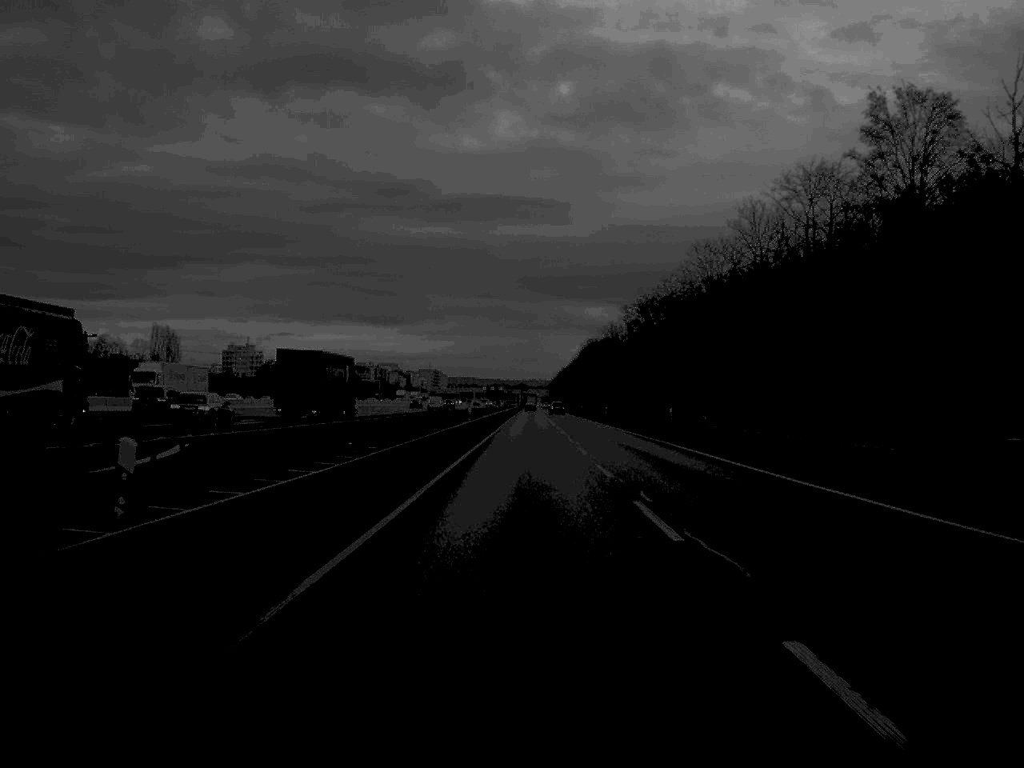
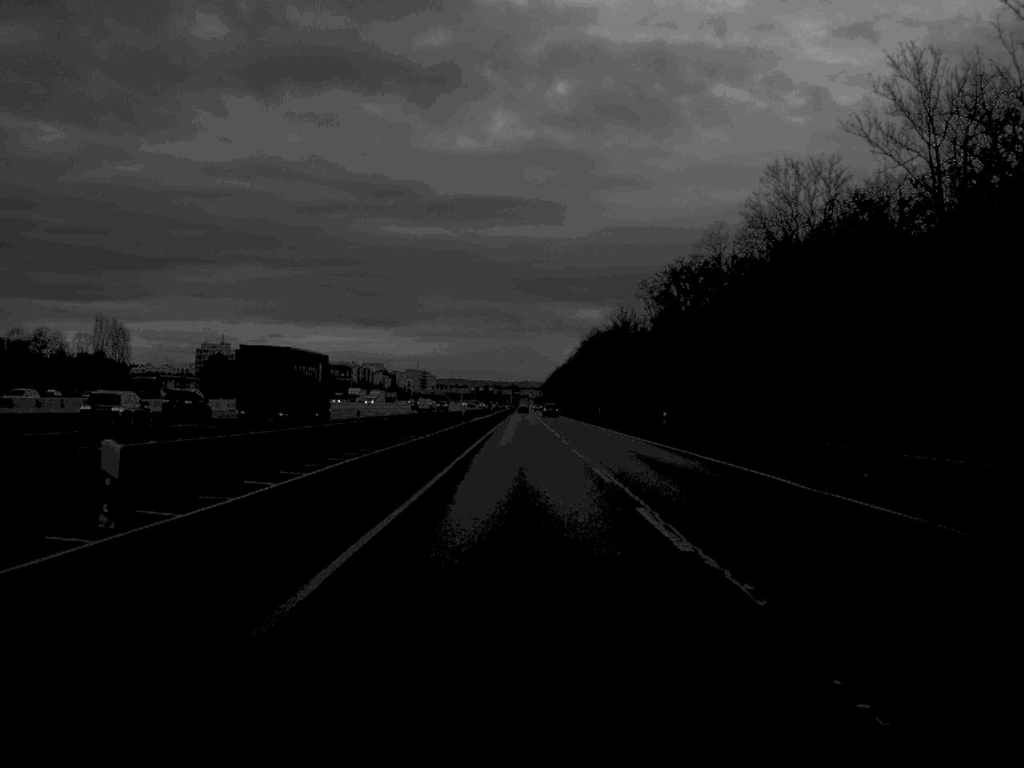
(+0.1, +48.4) m; 0°
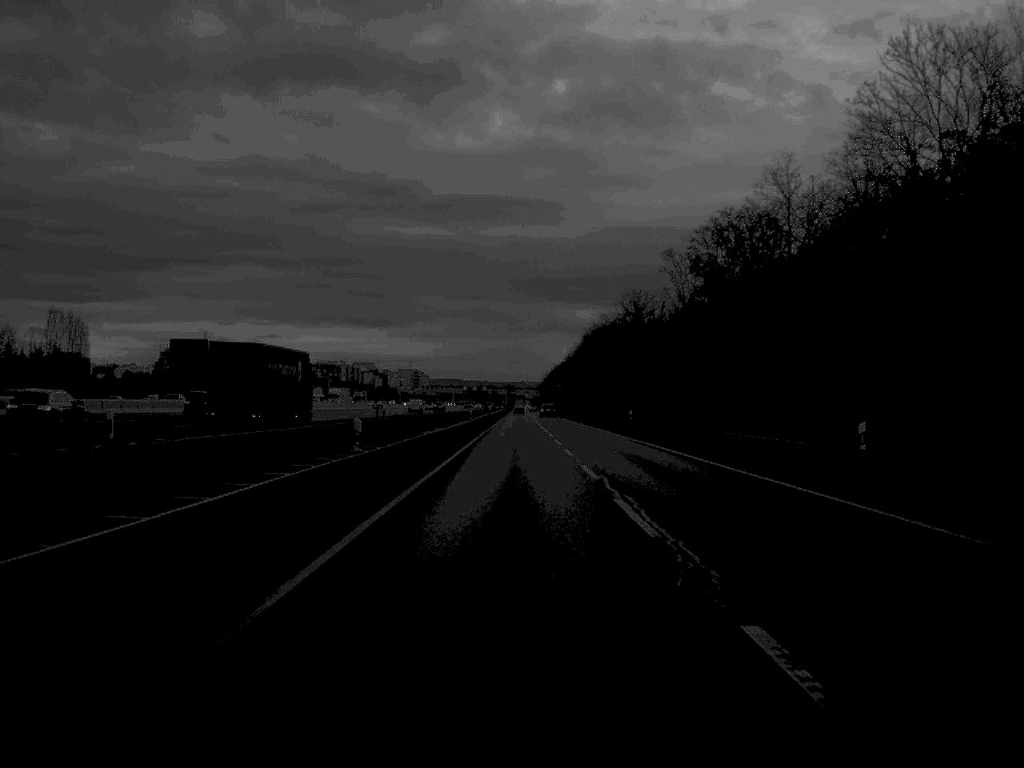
(+0.1, +34.2) m; 0°
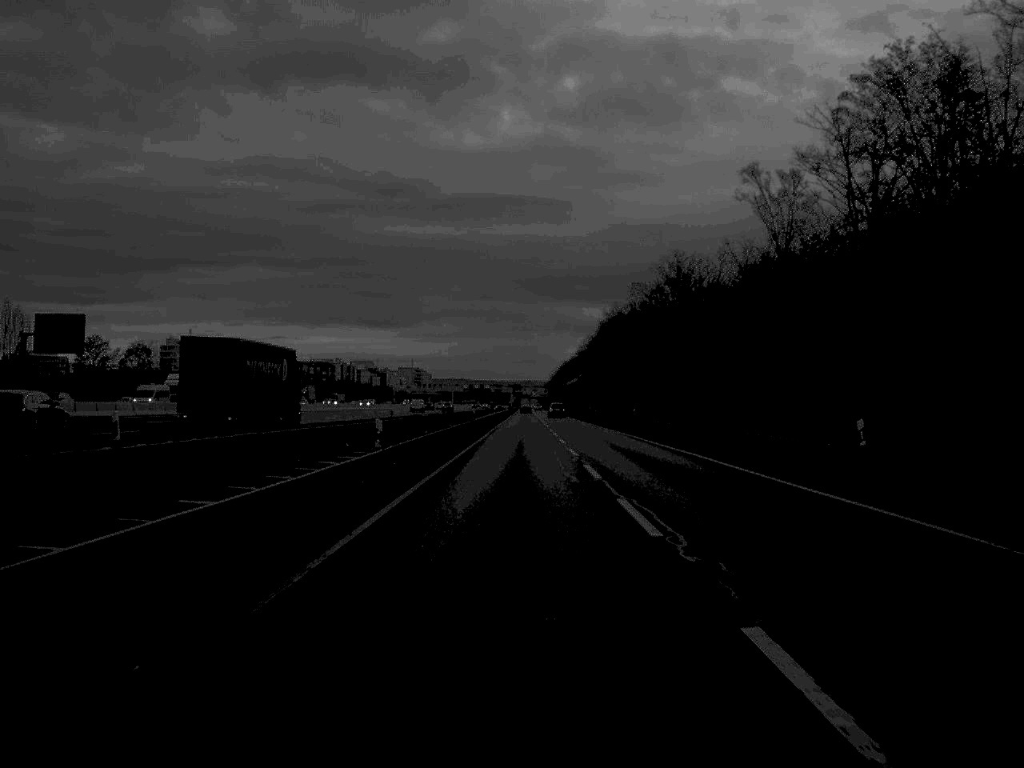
(-0.1, +47.6) m; 0°
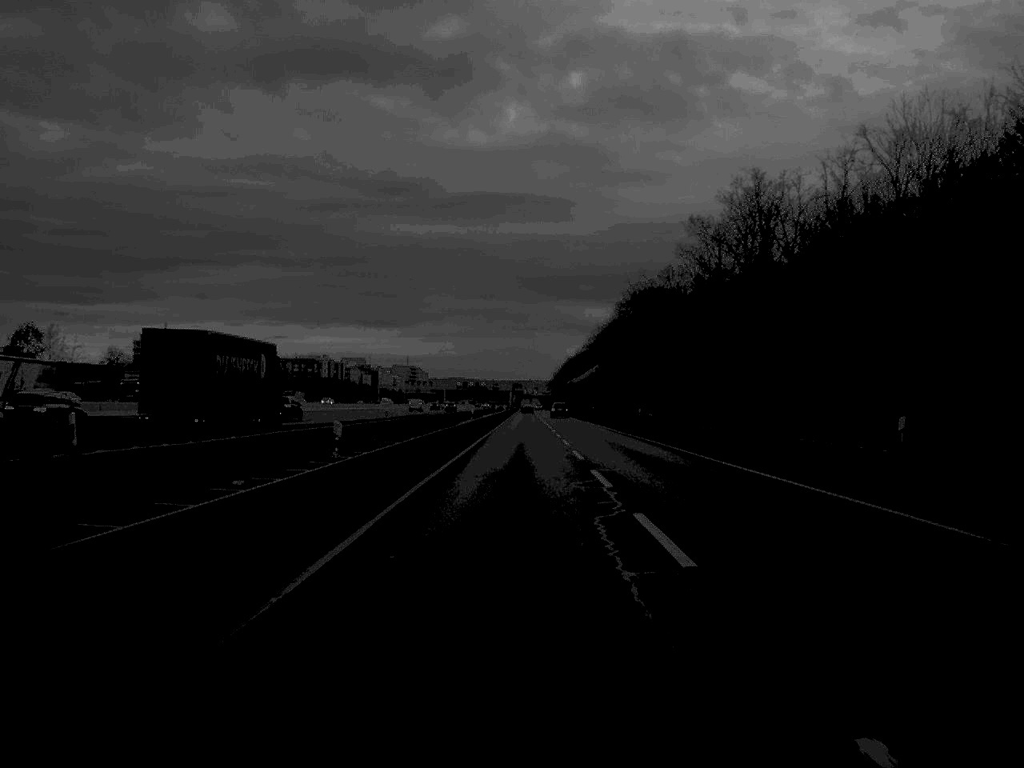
(0.0, +50.6) m; 0°
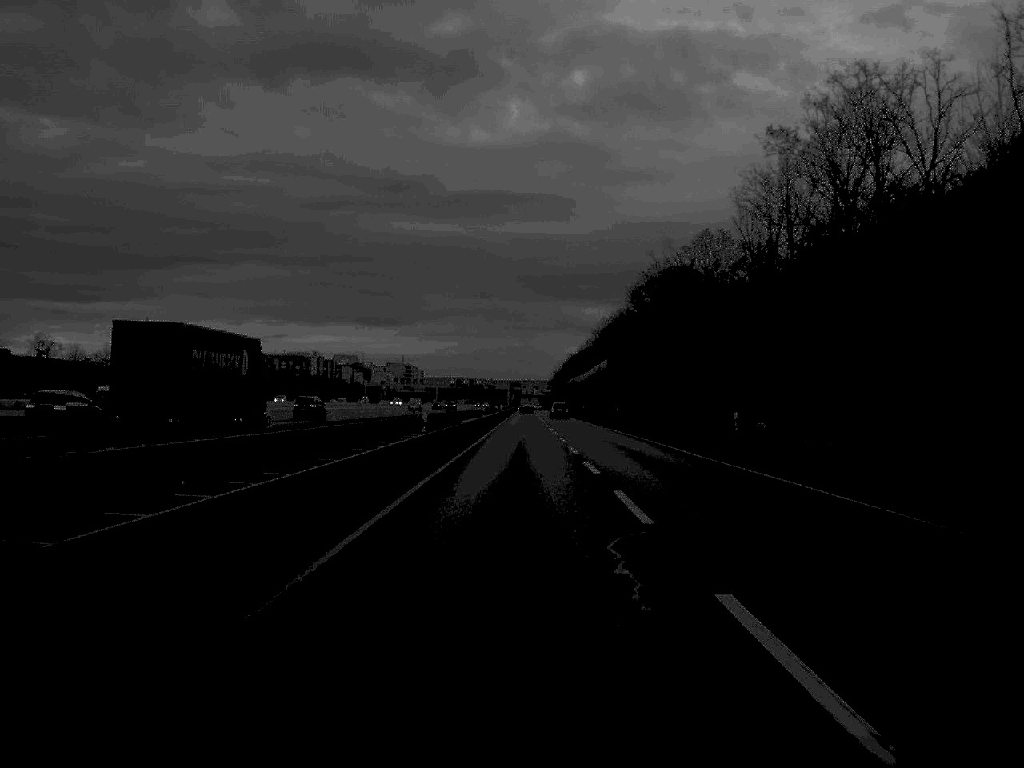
(0.0, +31.3) m; 0°
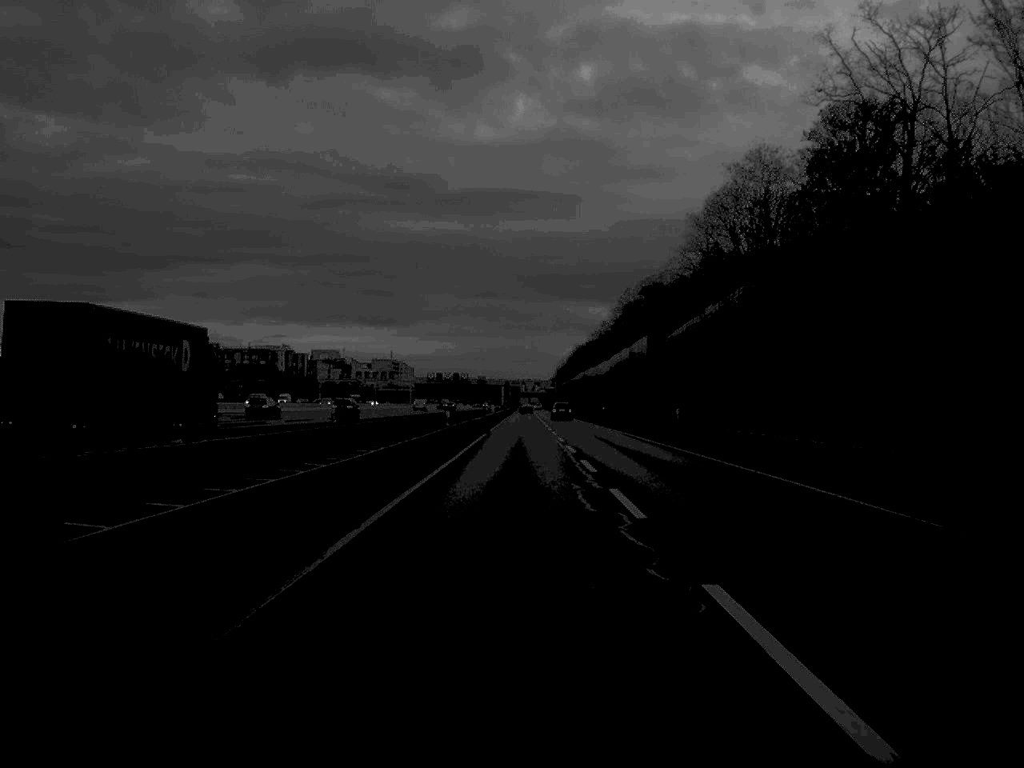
(+0.1, +82.6) m; 0°
